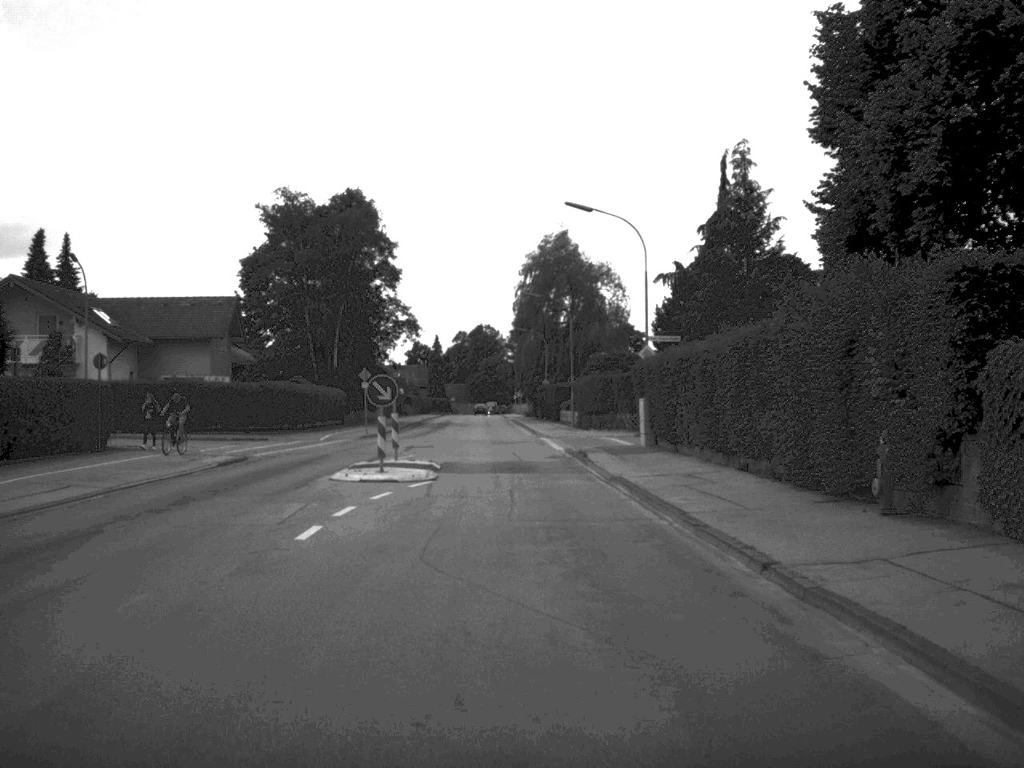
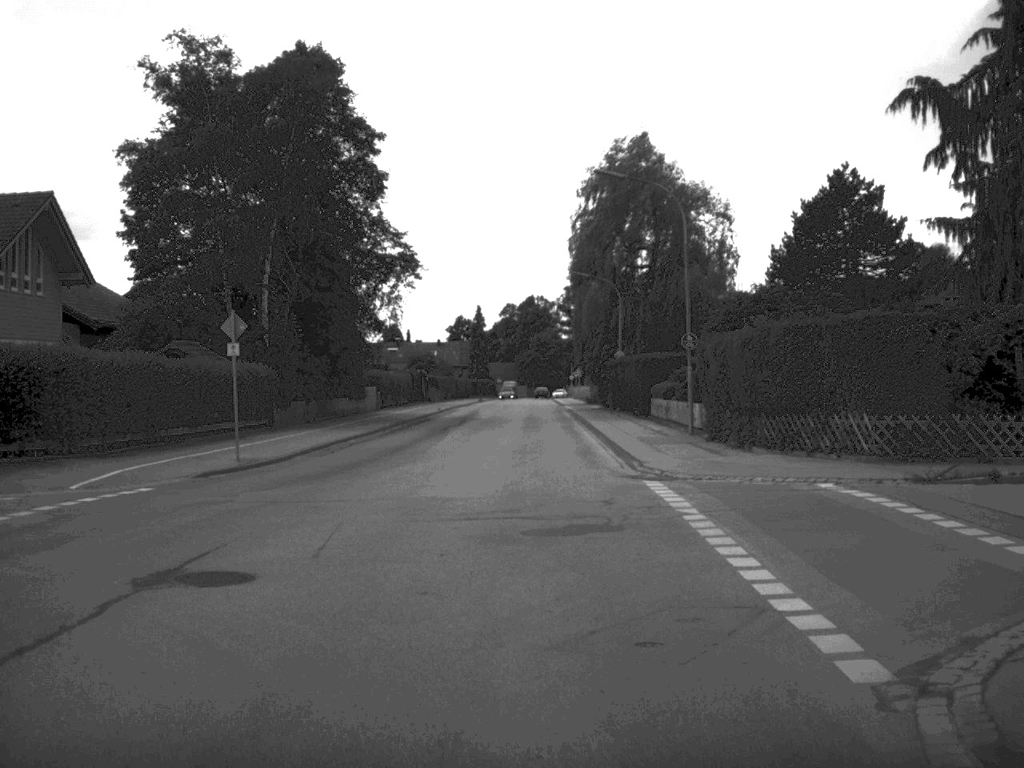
(-0.4, +32.8) m; -3°
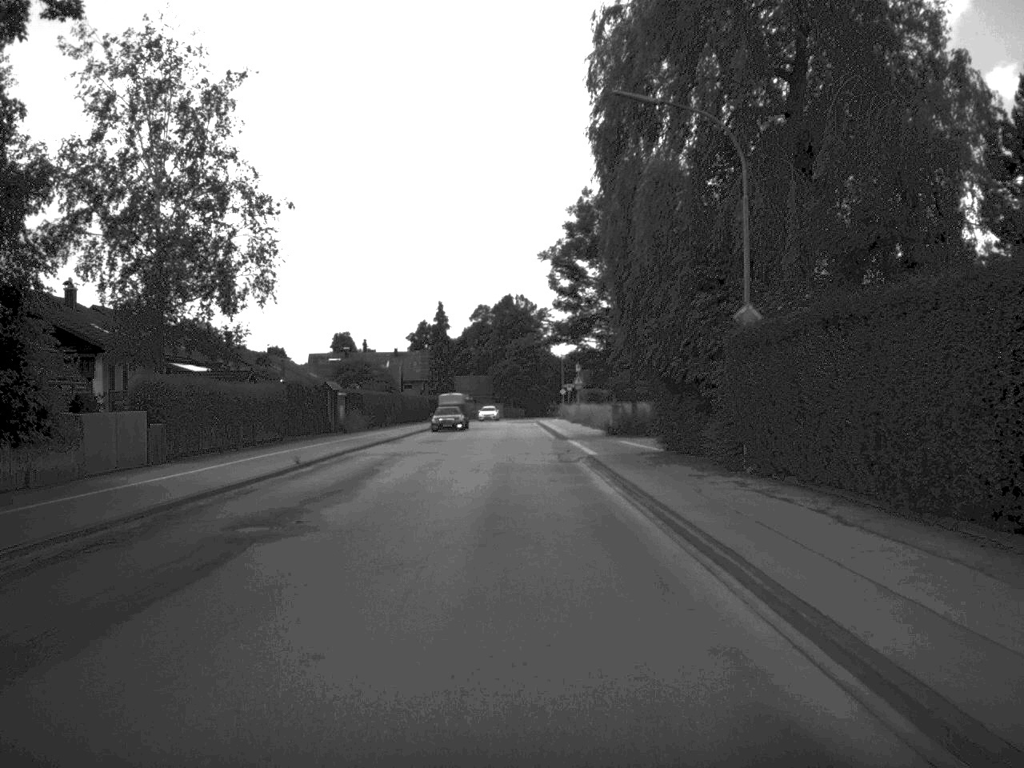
(+0.2, +40.7) m; +1°
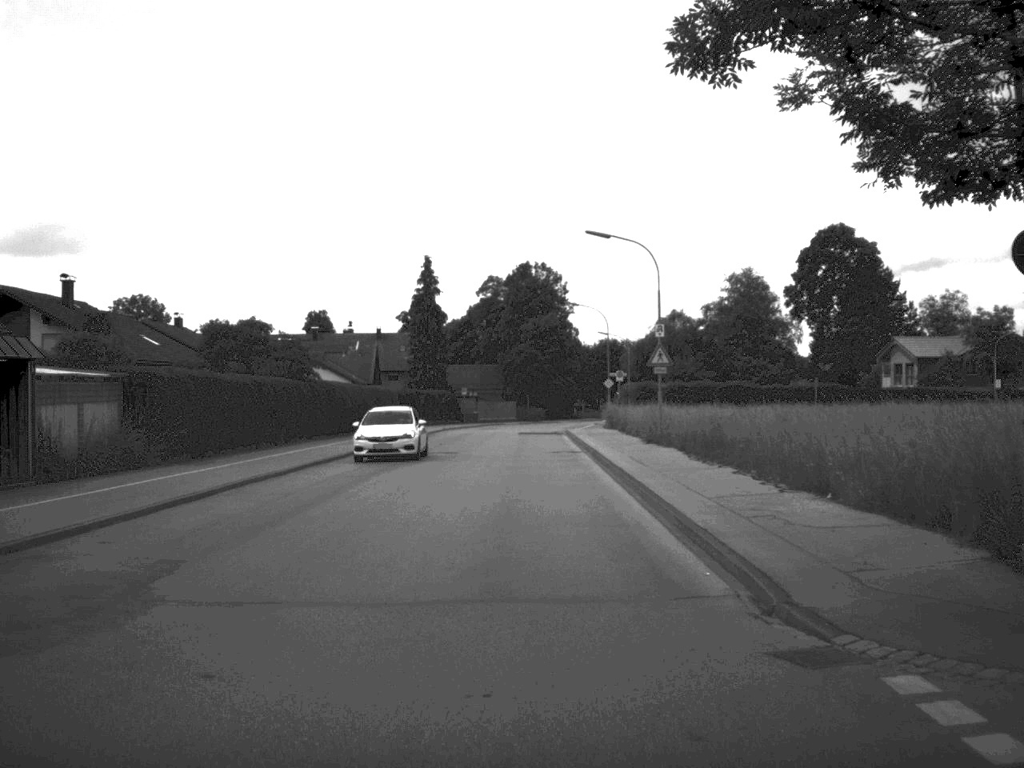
(-0.4, +43.2) m; -1°
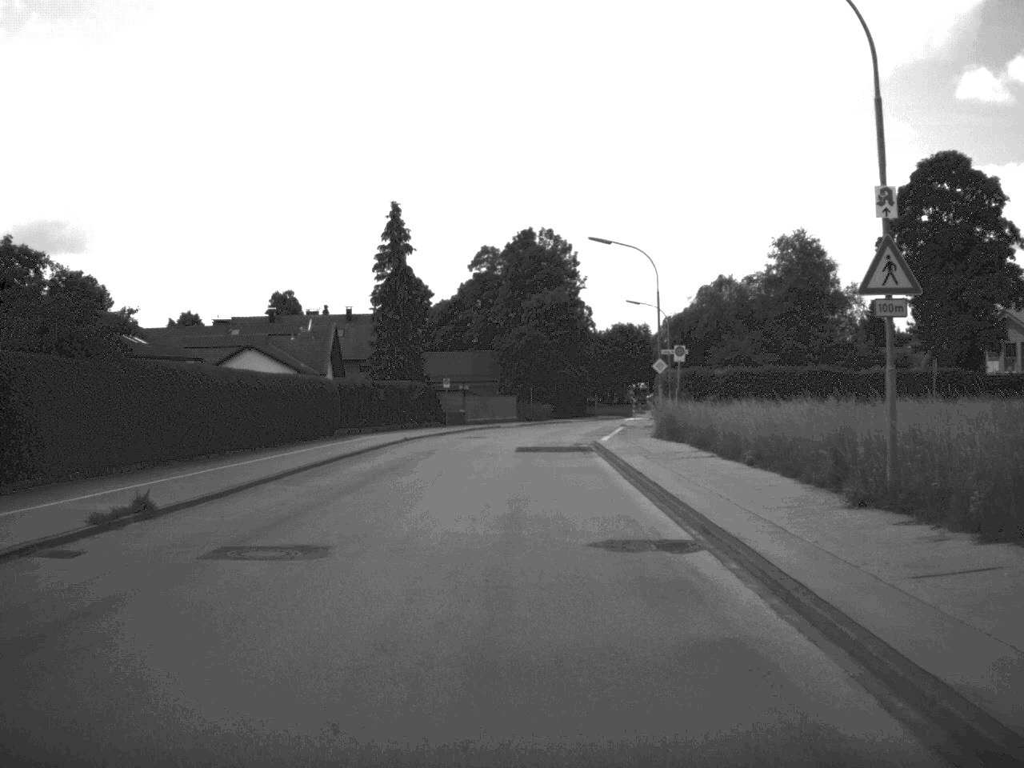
(0.0, +26.3) m; 0°
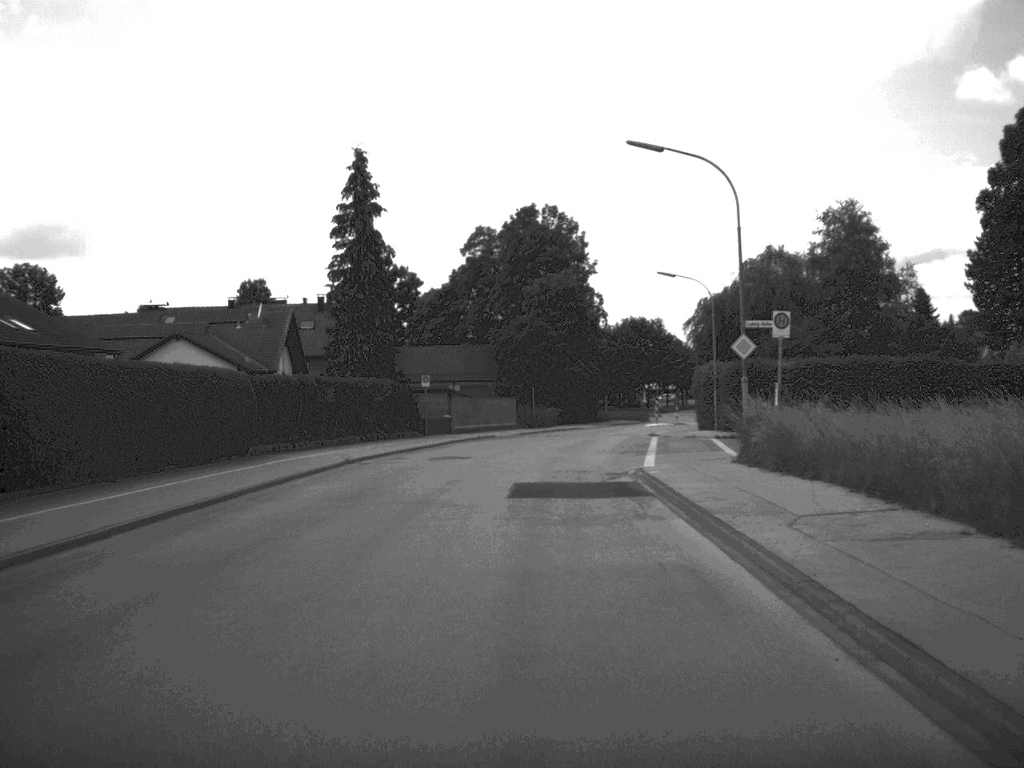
(0.0, +17.1) m; 0°
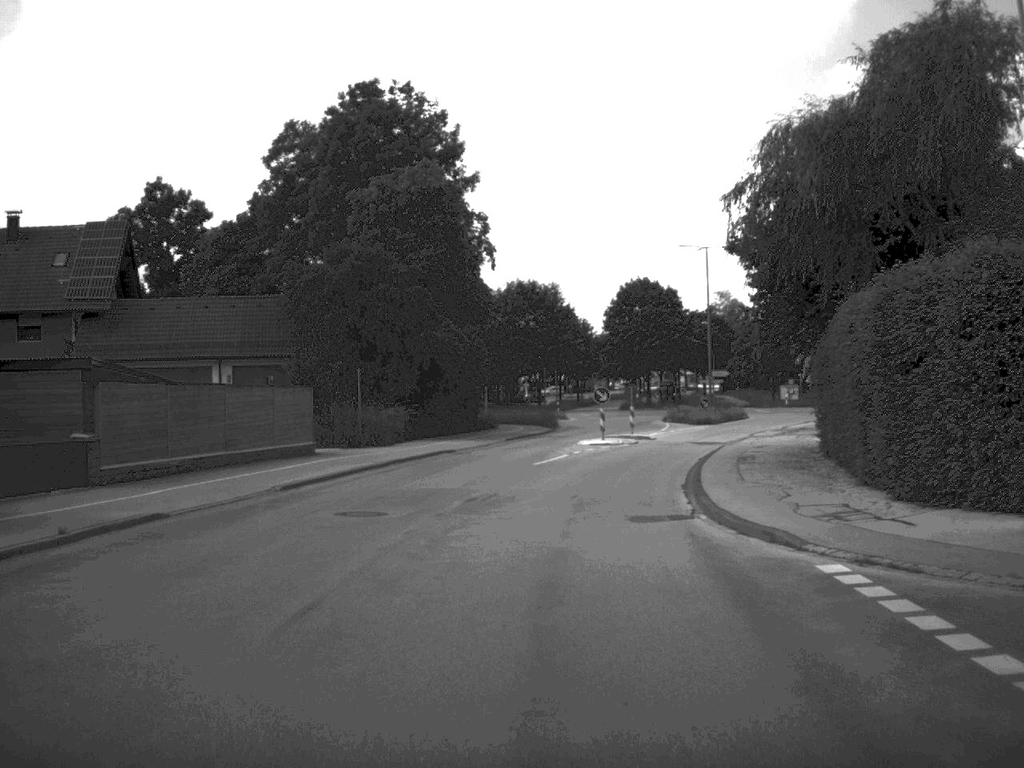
(+1.4, +43.5) m; +6°
